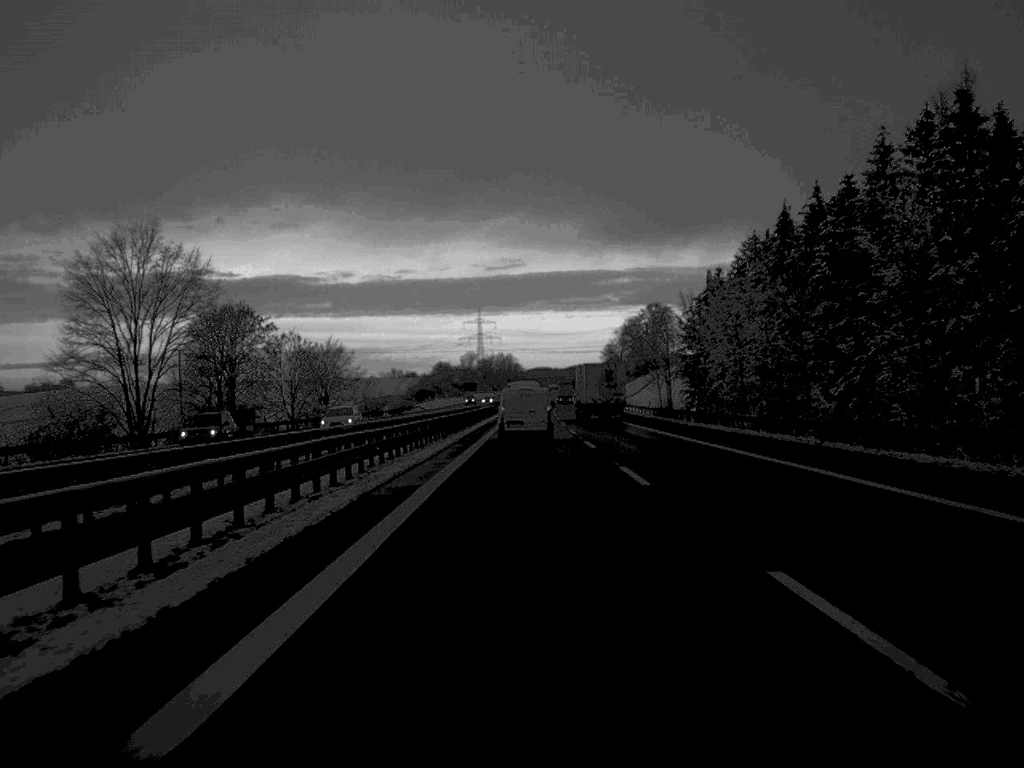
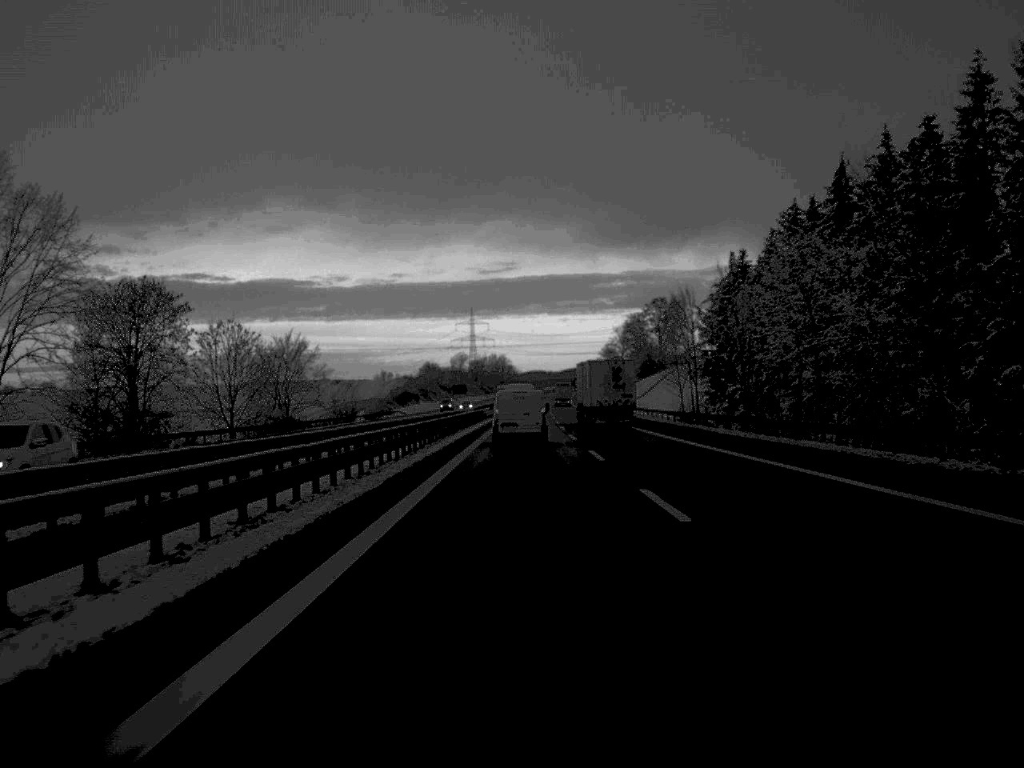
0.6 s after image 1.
(+0.1, +25.0) m; 0°
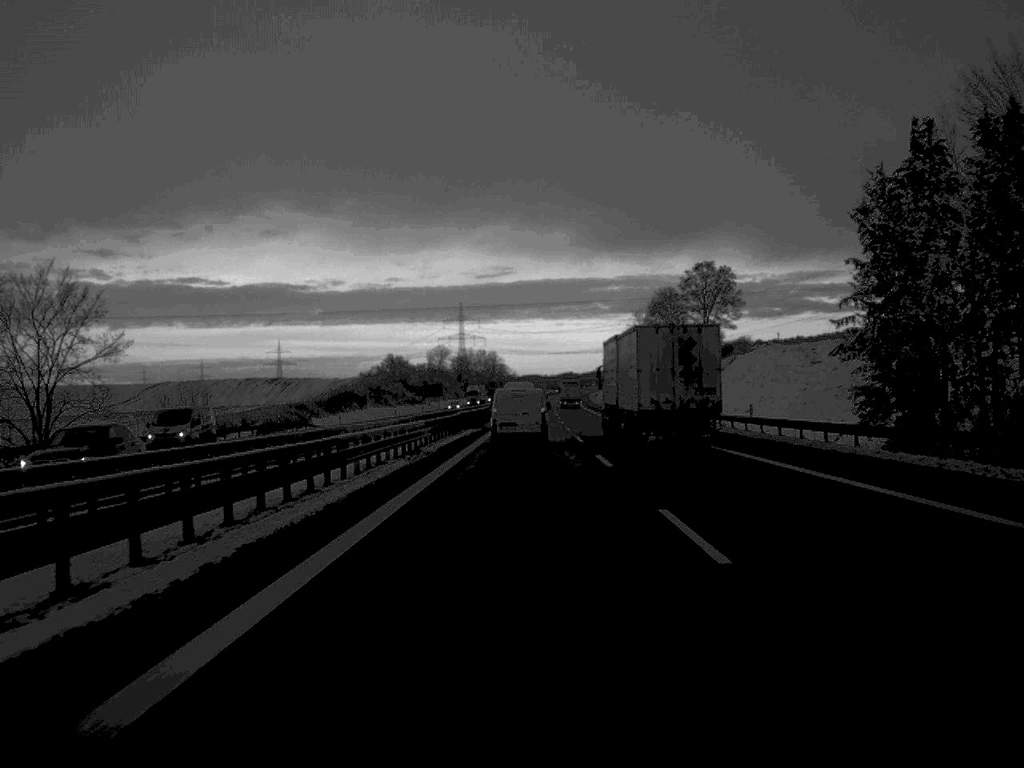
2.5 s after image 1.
(+0.2, +75.8) m; 0°
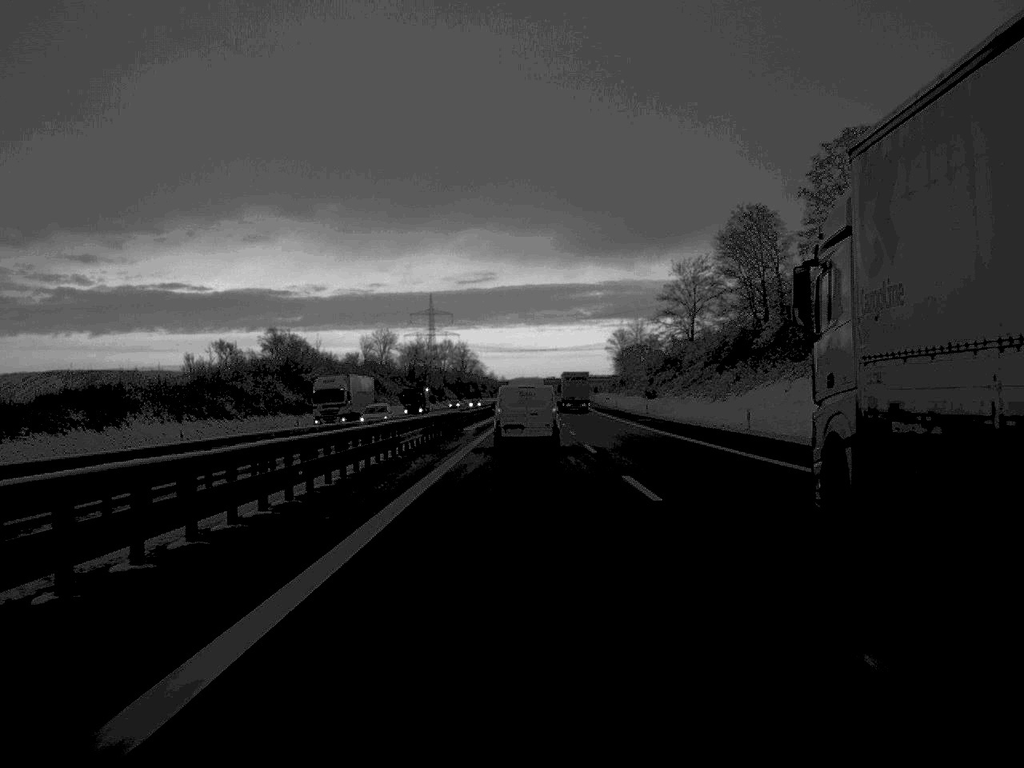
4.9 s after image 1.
(+0.6, +100.2) m; +1°
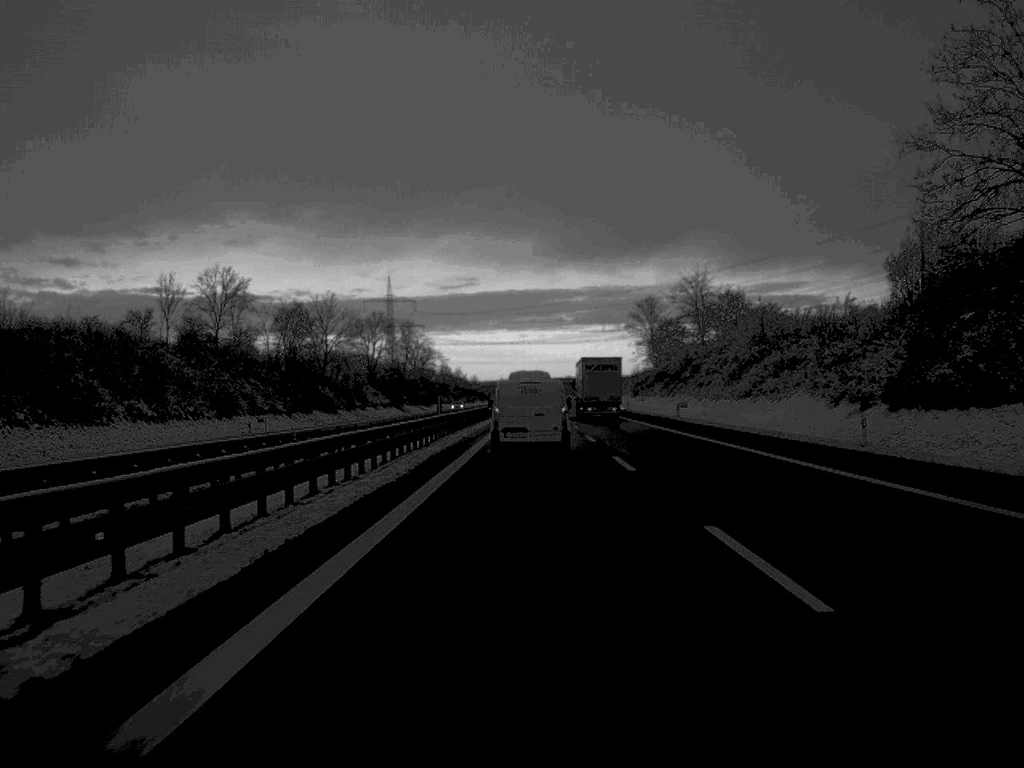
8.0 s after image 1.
(+0.8, +118.1) m; +1°
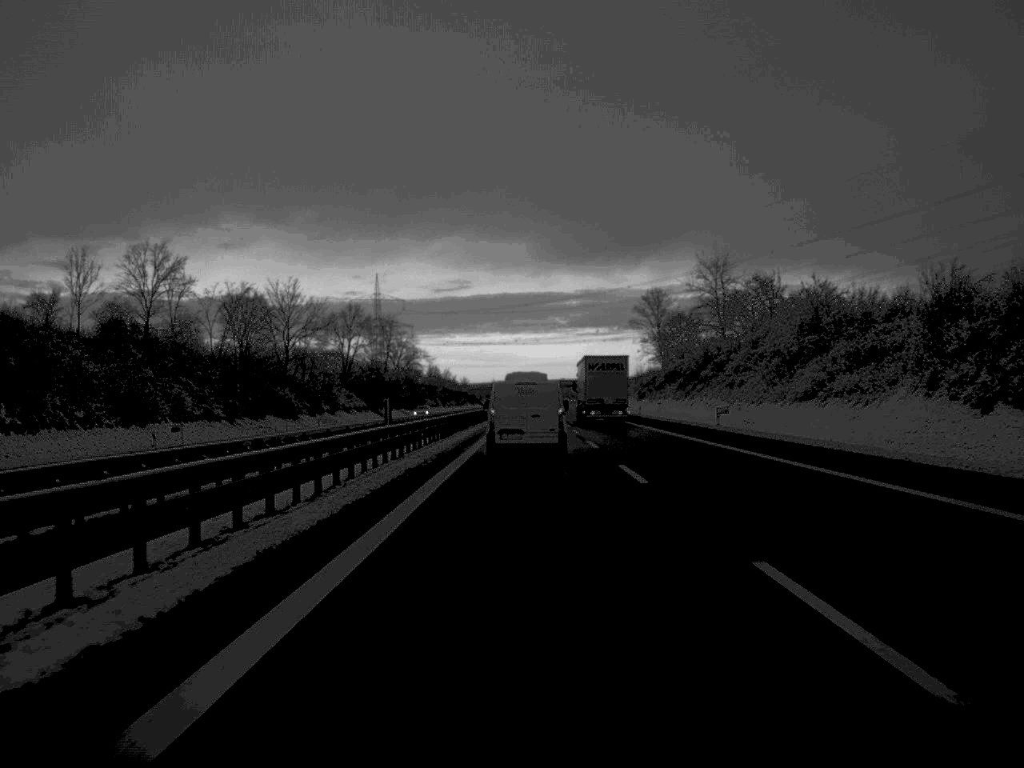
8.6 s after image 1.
(+0.1, +21.3) m; 0°
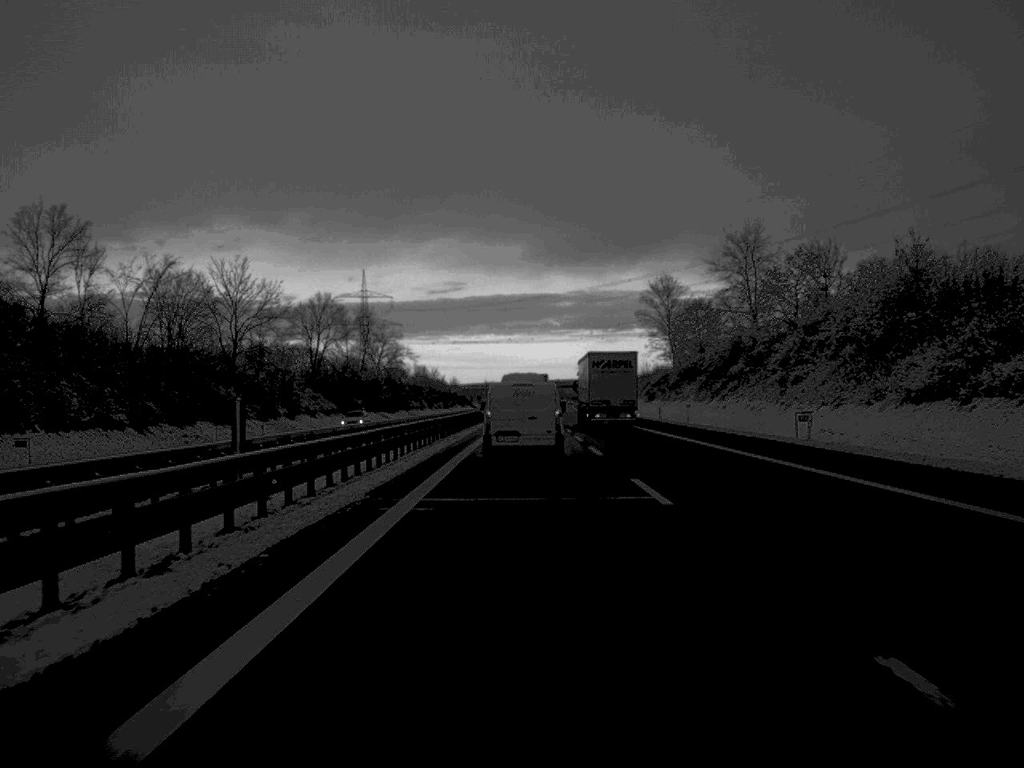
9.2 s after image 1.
(+0.1, +22.1) m; 0°
